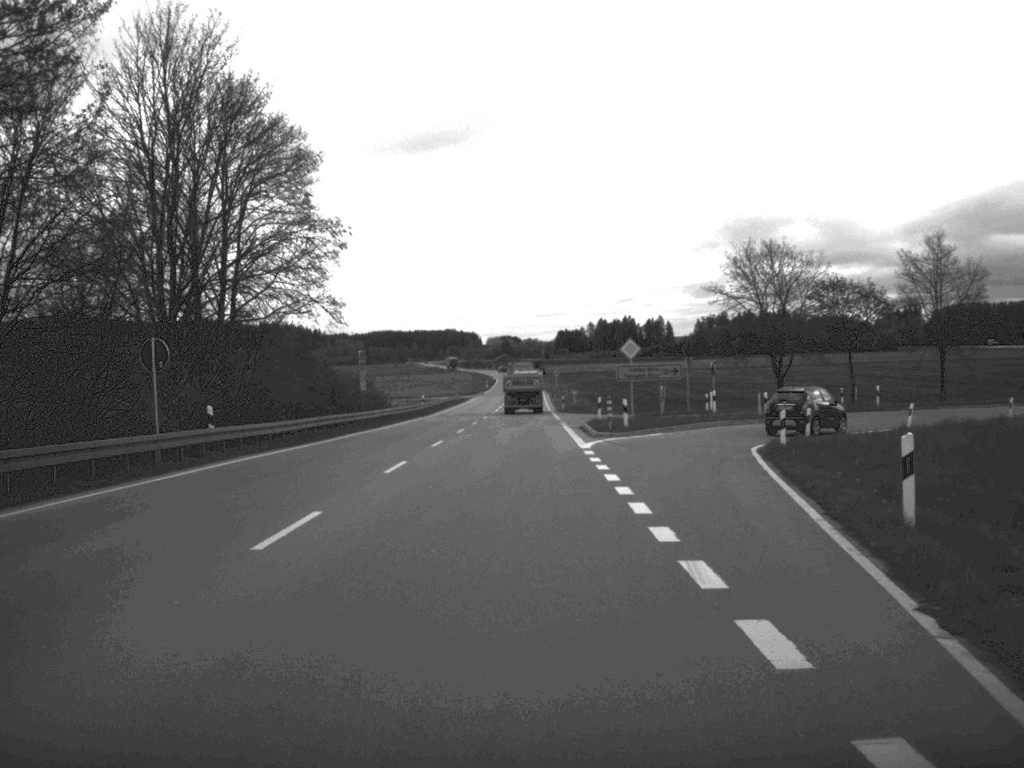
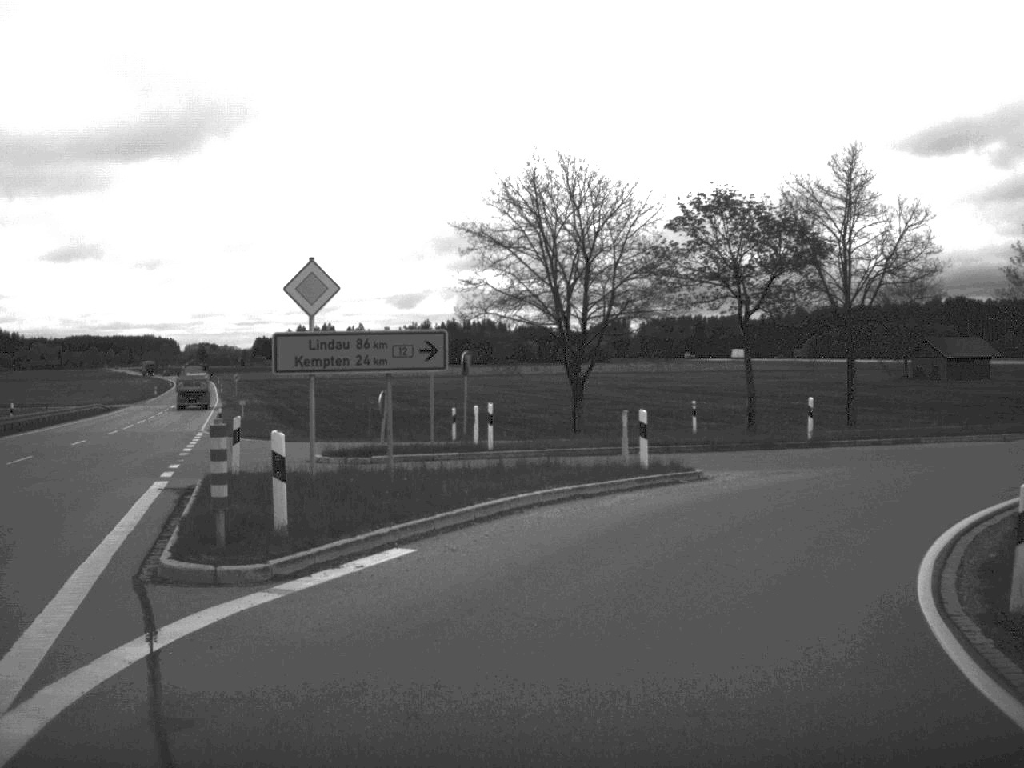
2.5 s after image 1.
(+2.4, +30.3) m; +14°
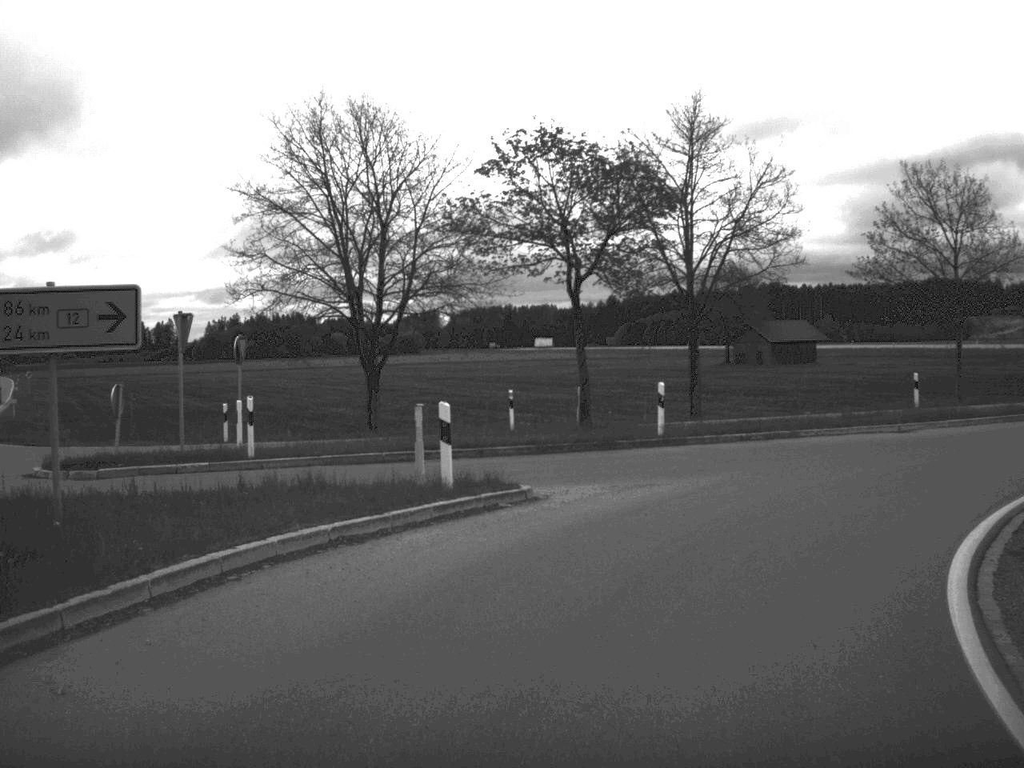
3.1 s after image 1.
(+0.5, +6.4) m; +8°
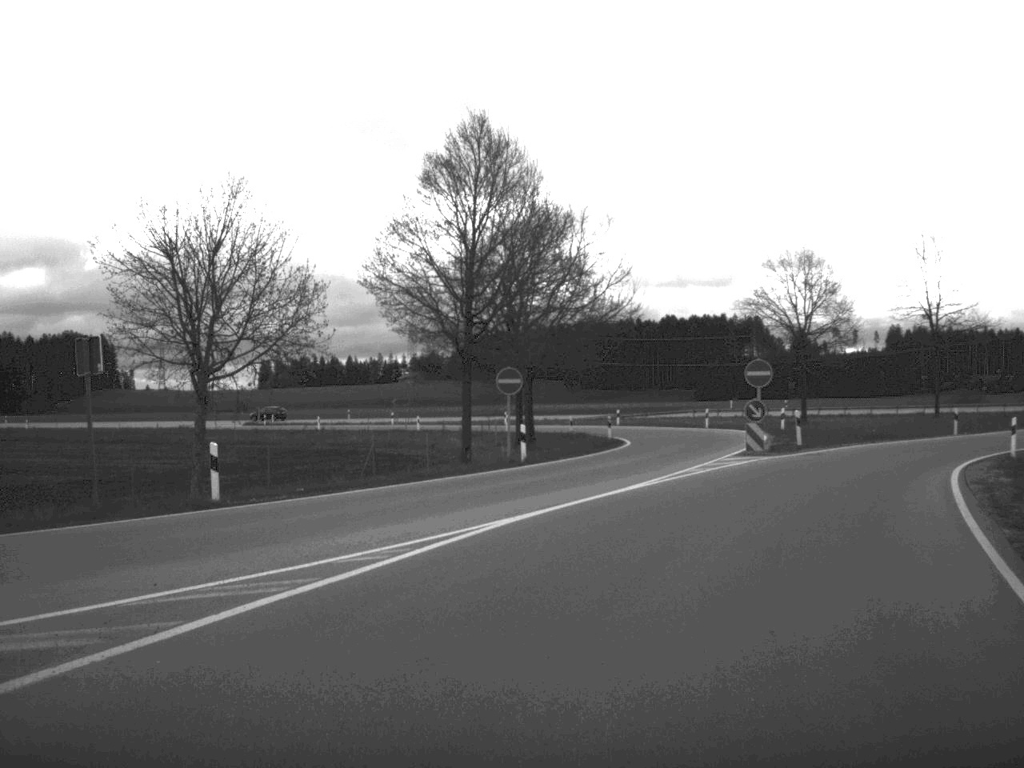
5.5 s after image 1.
(+11.0, +23.9) m; +51°
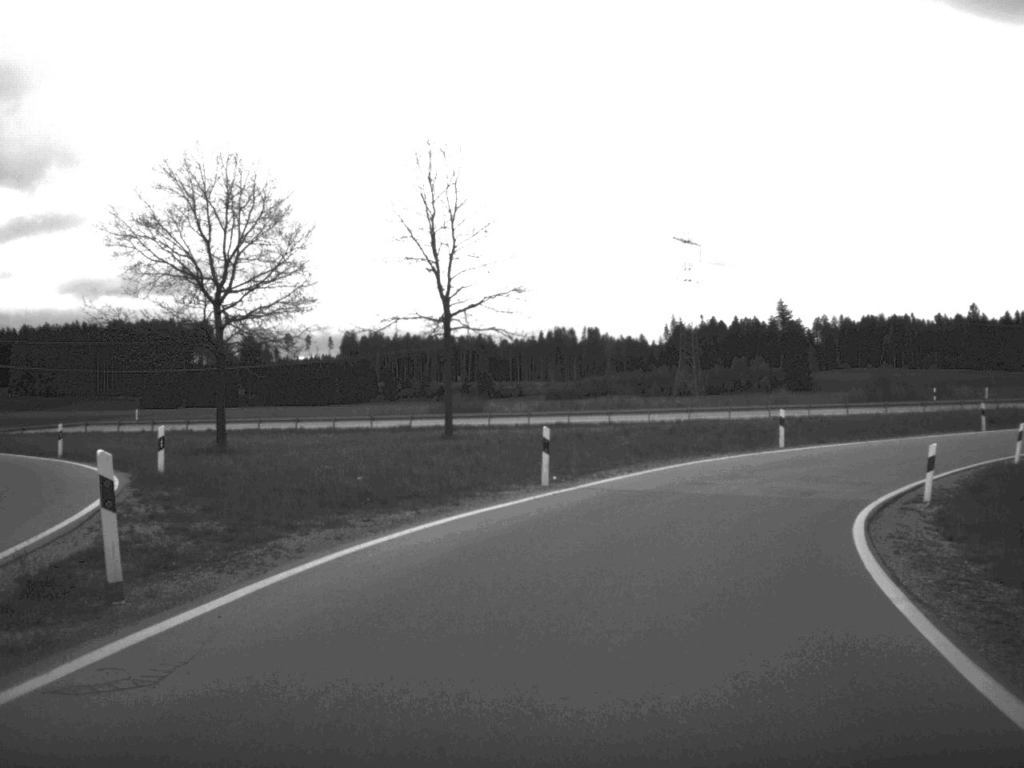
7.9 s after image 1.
(+6.3, +27.1) m; +24°
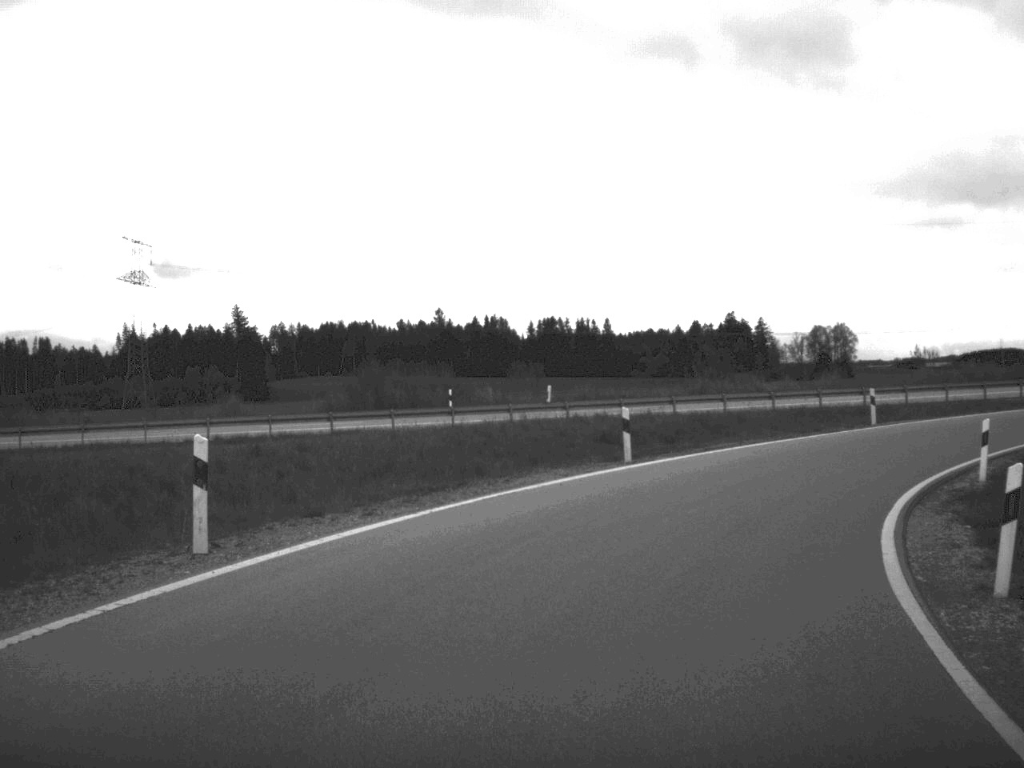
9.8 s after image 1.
(+4.4, +23.1) m; +24°
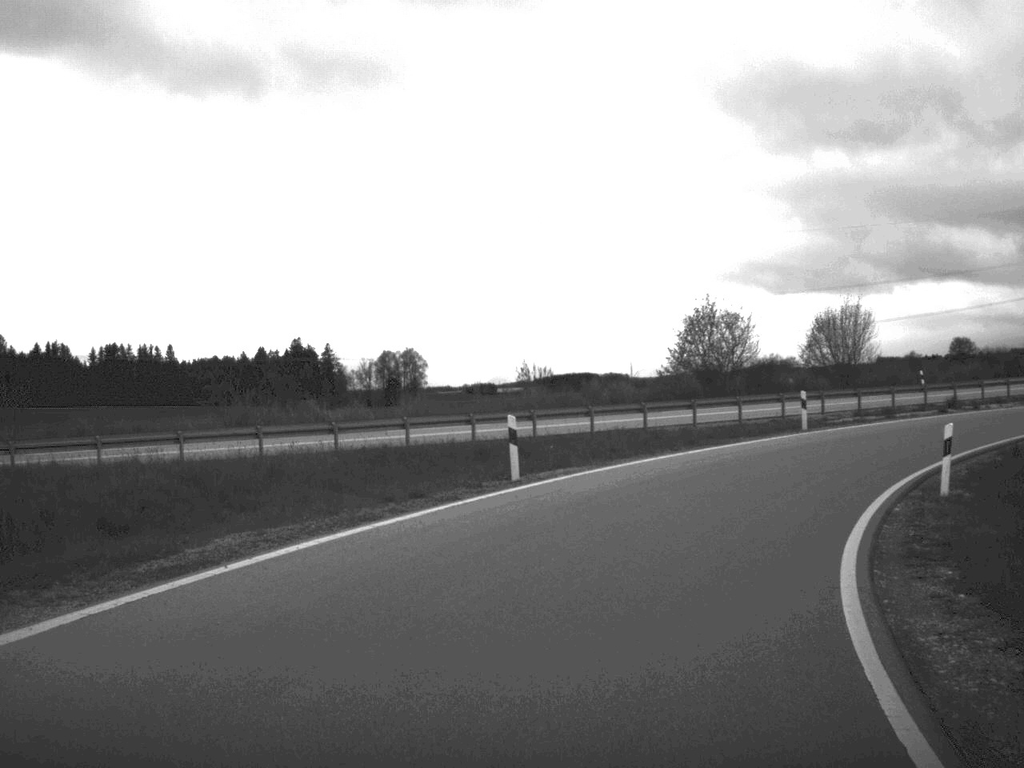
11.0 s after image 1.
(+2.7, +15.7) m; +19°
